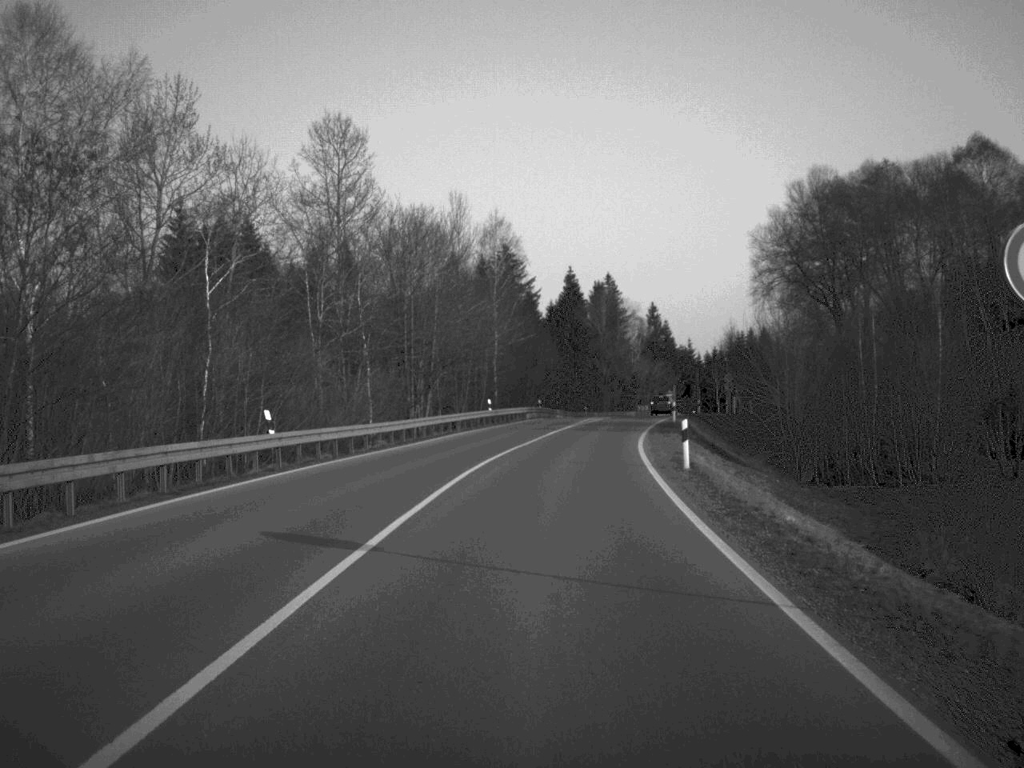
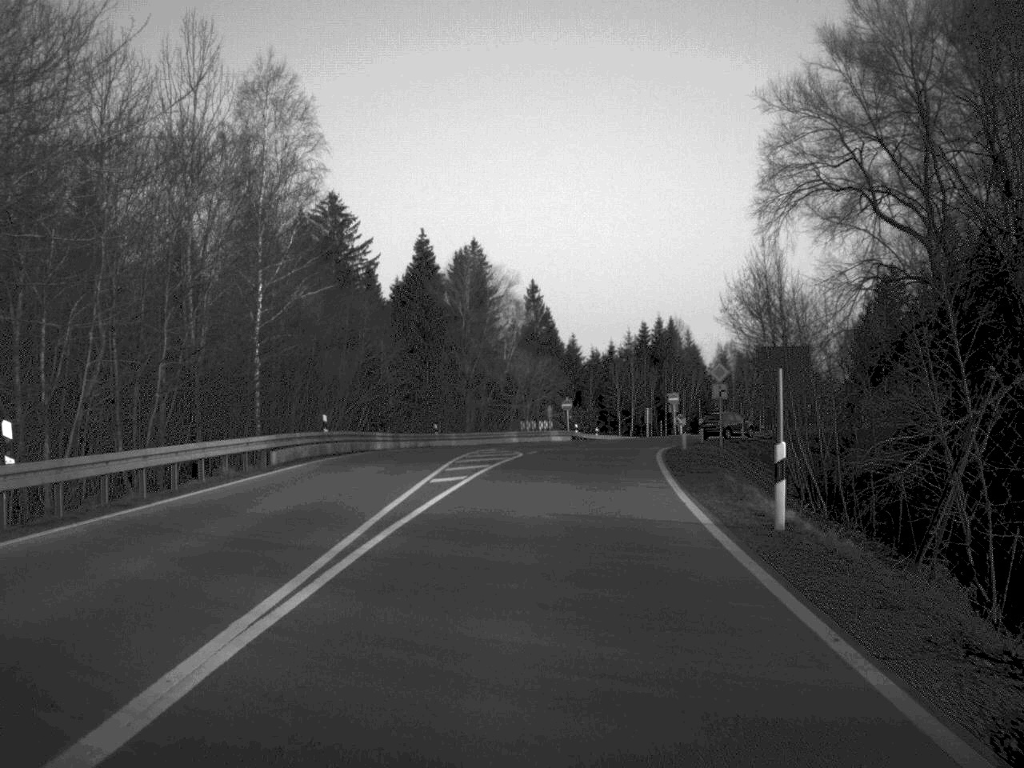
(+2.9, +50.3) m; +6°
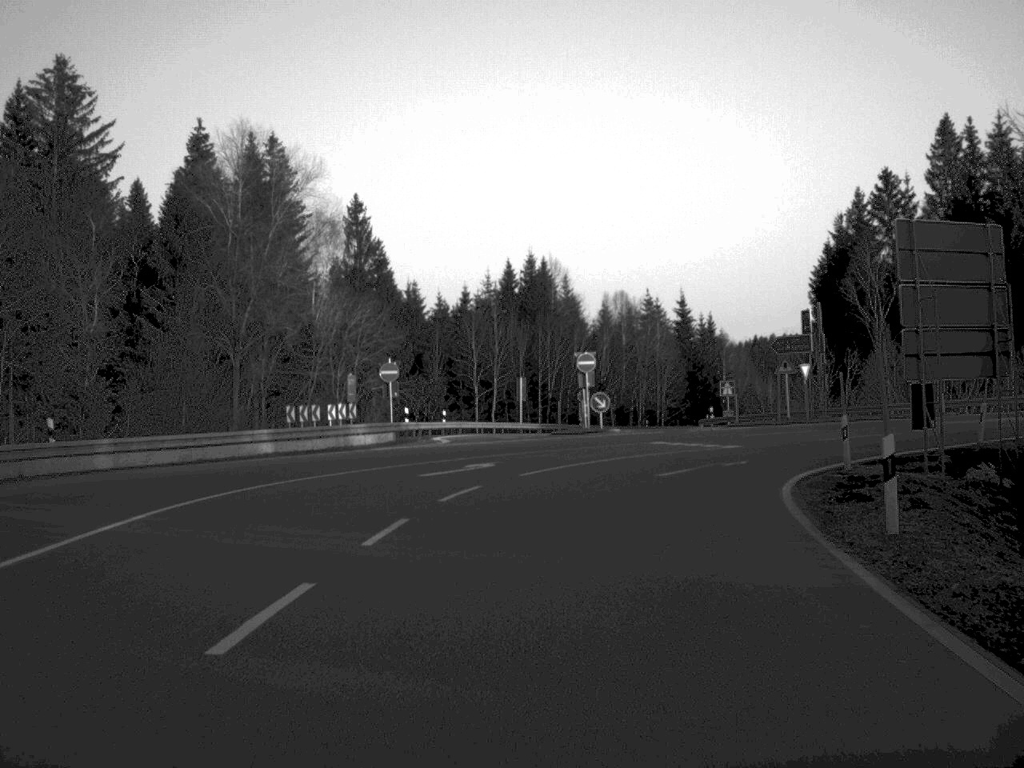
(+2.2, +43.0) m; +7°
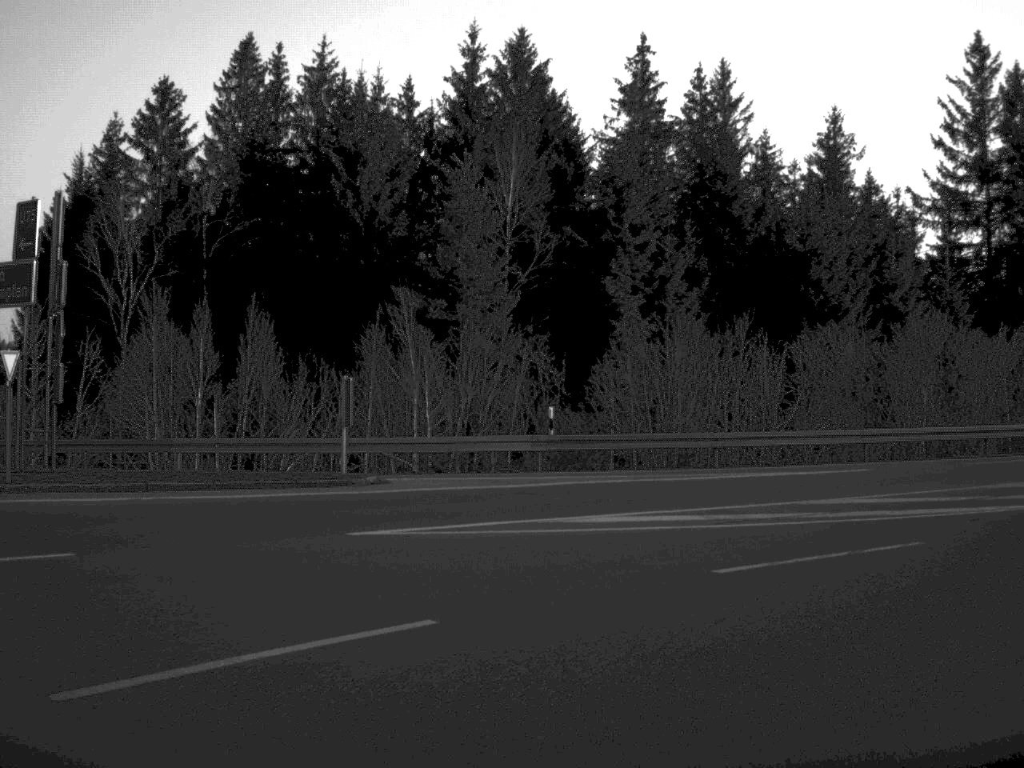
(+5.8, +28.9) m; +37°
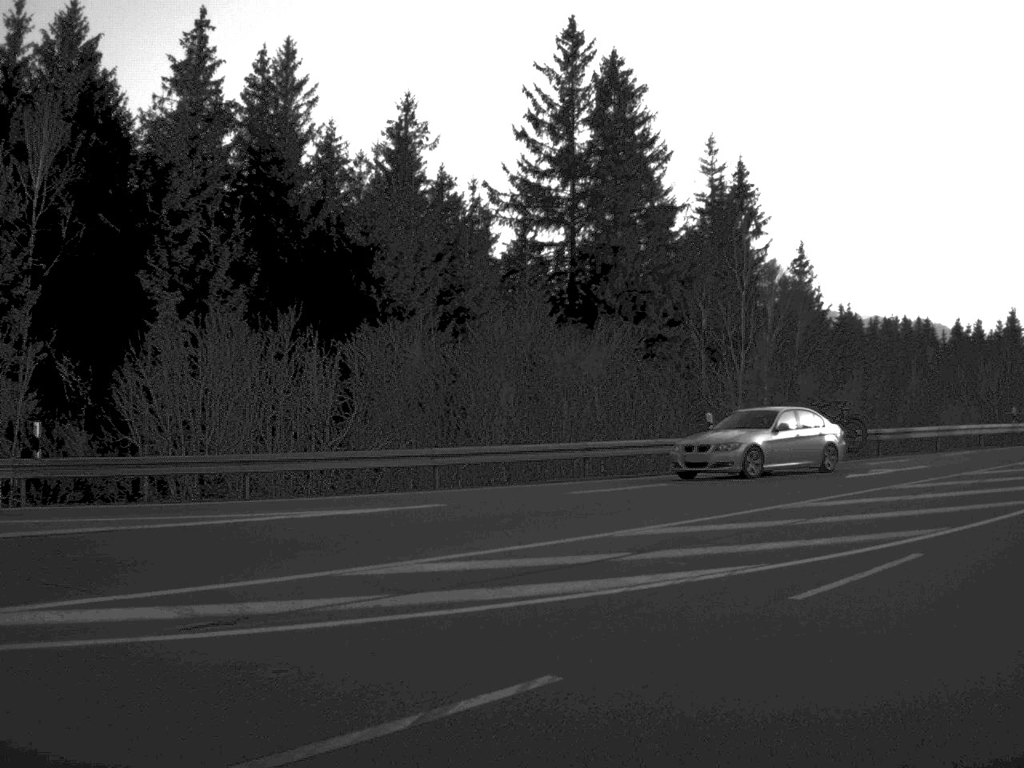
(+1.0, +5.8) m; +19°
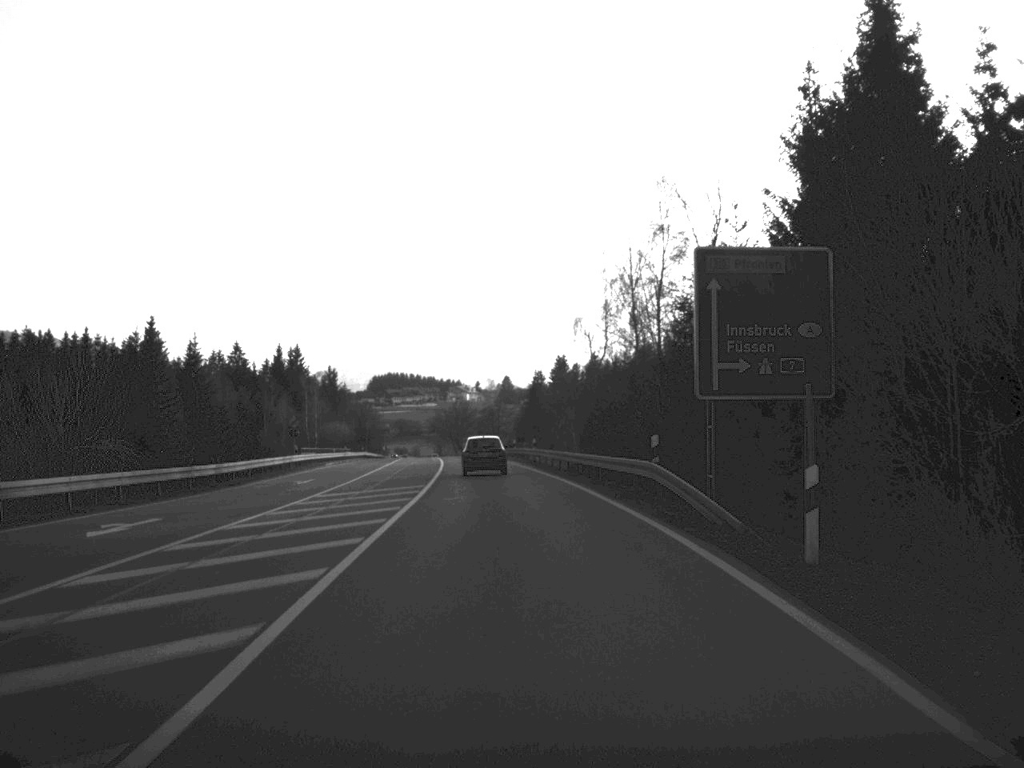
(+13.7, +25.1) m; +36°
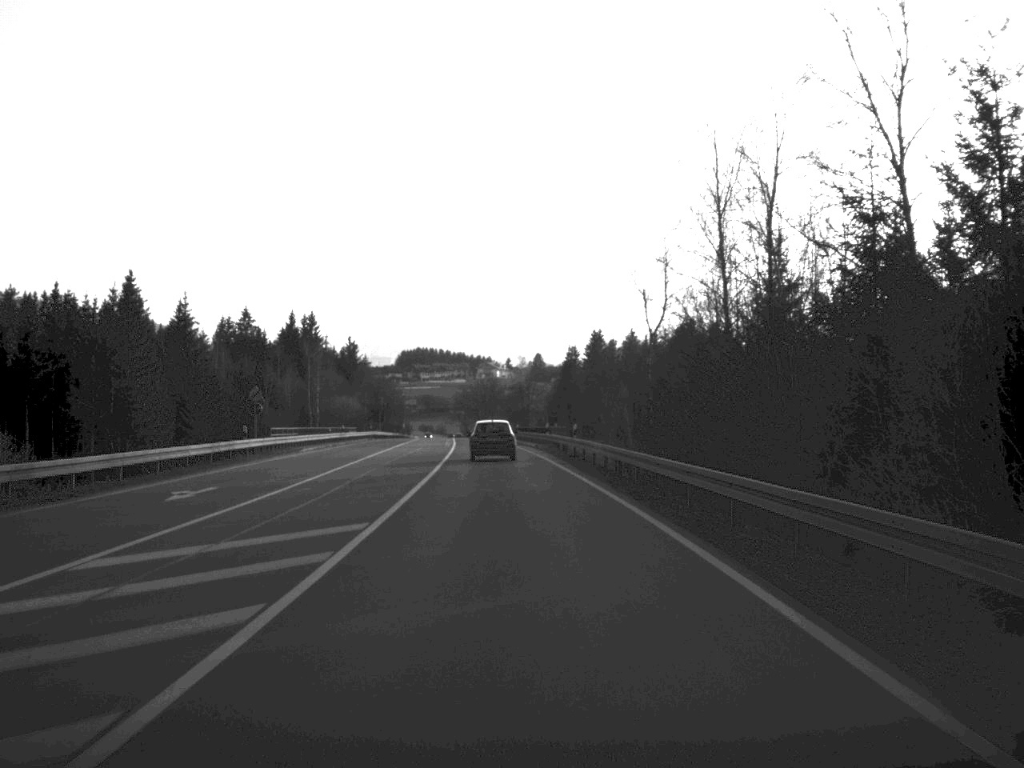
(-0.2, +19.8) m; -1°
